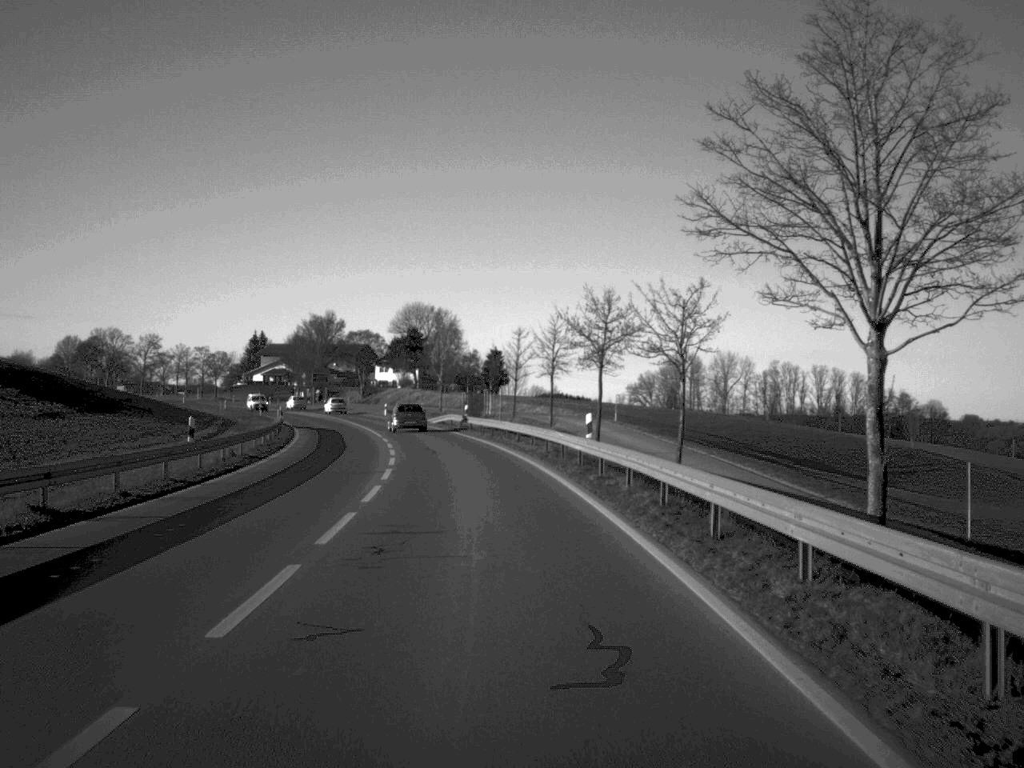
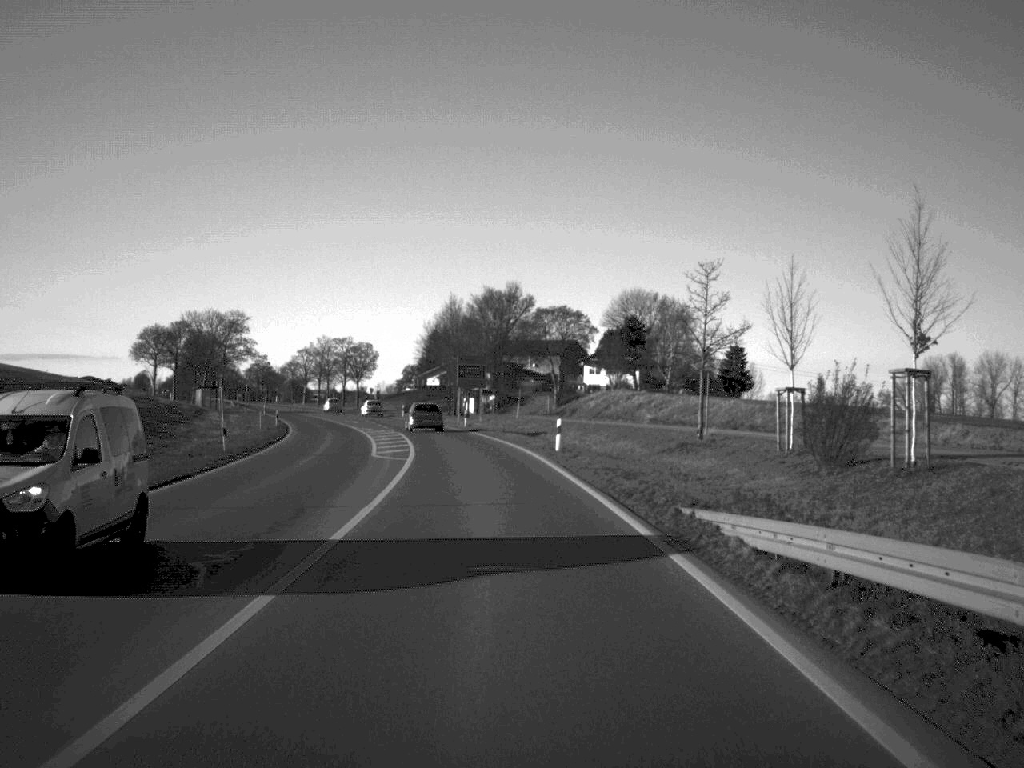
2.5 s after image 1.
(-5.5, +63.5) m; -10°
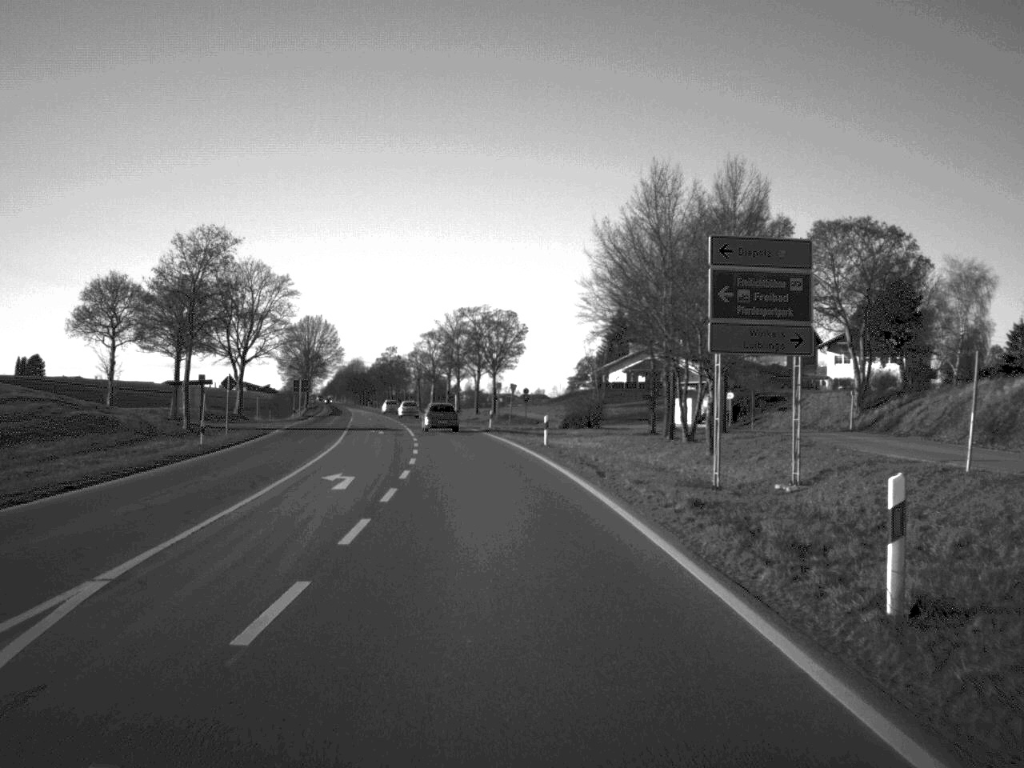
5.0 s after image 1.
(-4.7, +63.8) m; -8°
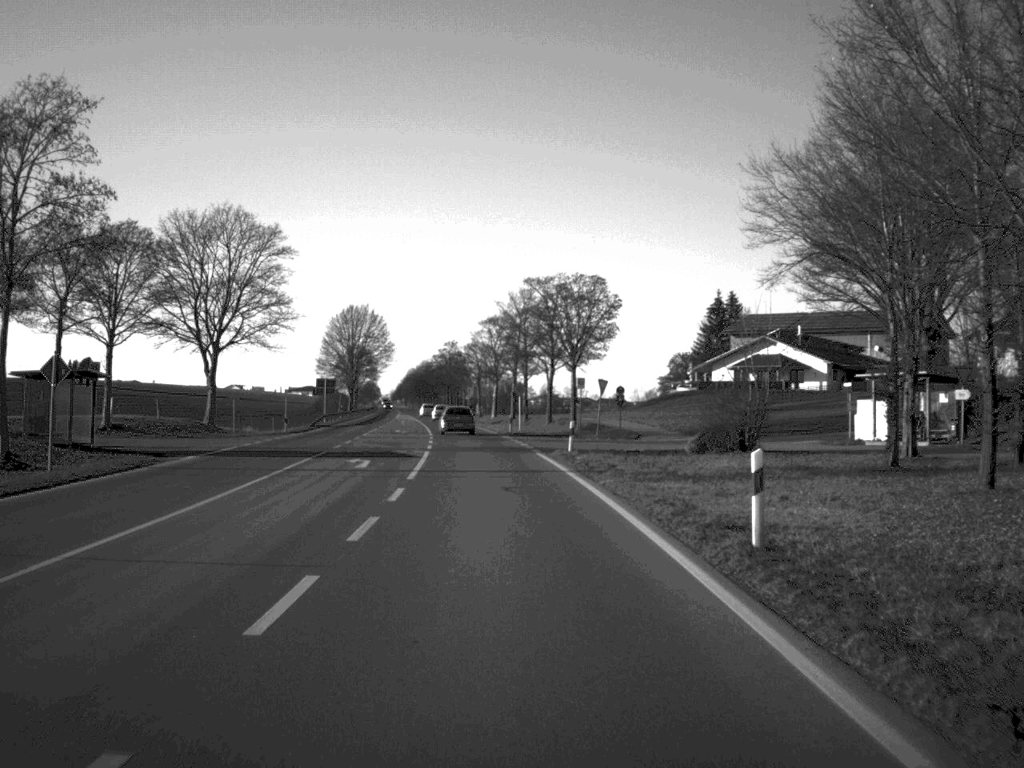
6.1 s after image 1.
(-0.9, +29.7) m; -3°
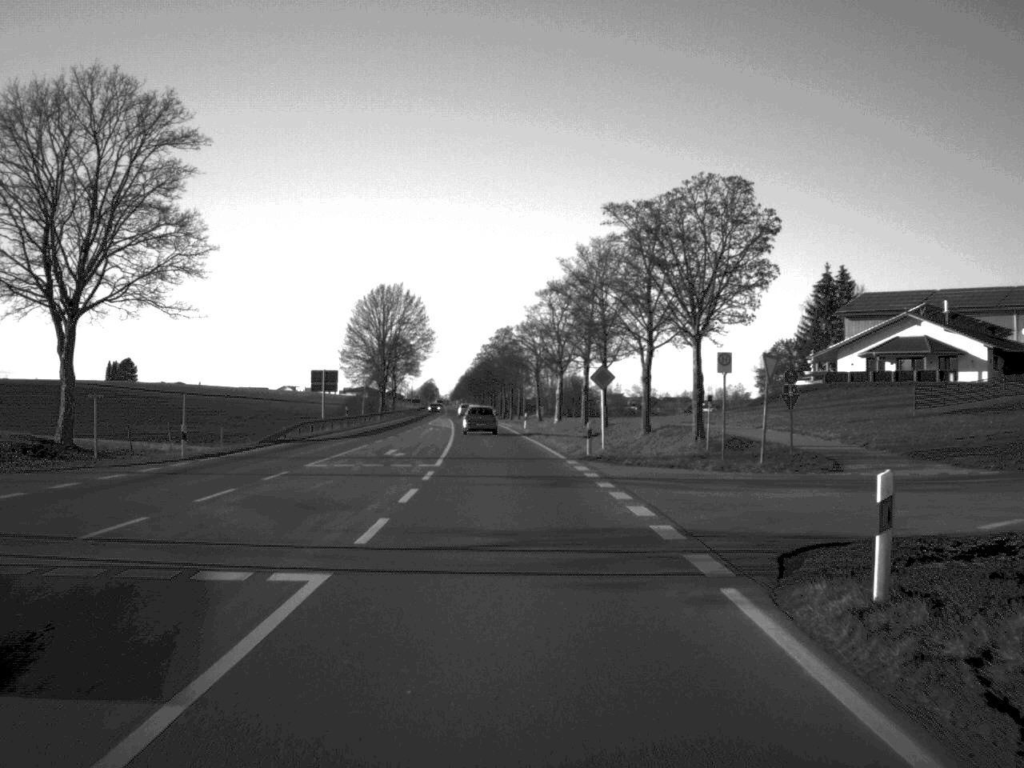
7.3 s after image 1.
(-0.8, +30.3) m; -3°
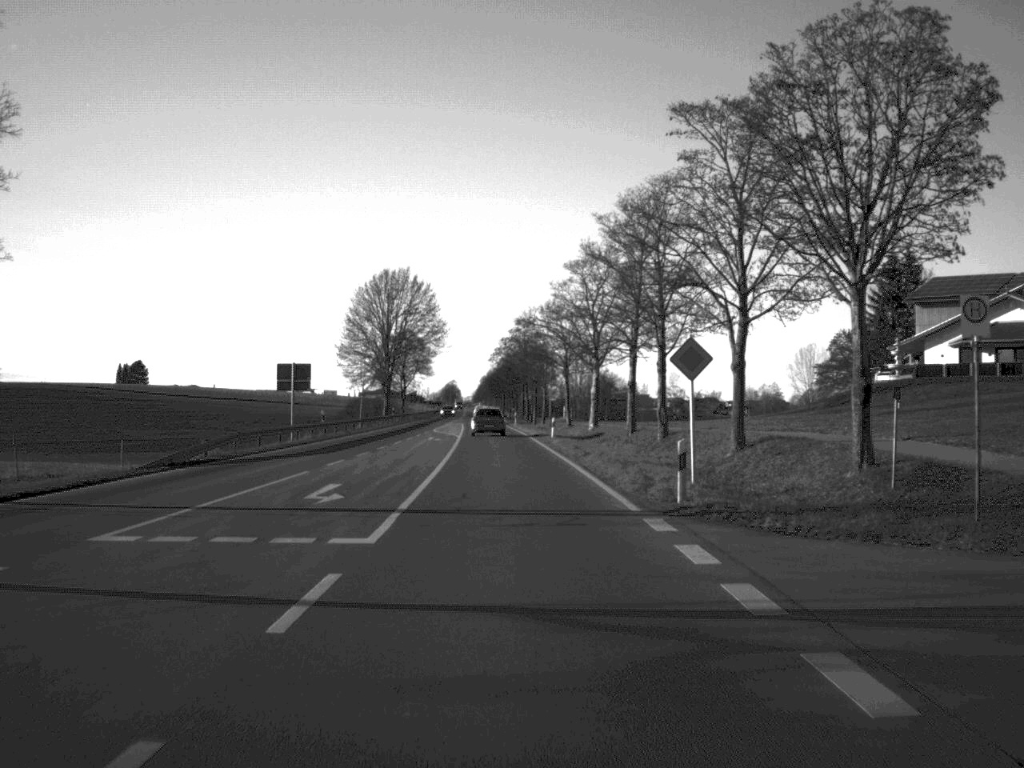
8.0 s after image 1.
(-0.2, +17.6) m; -1°
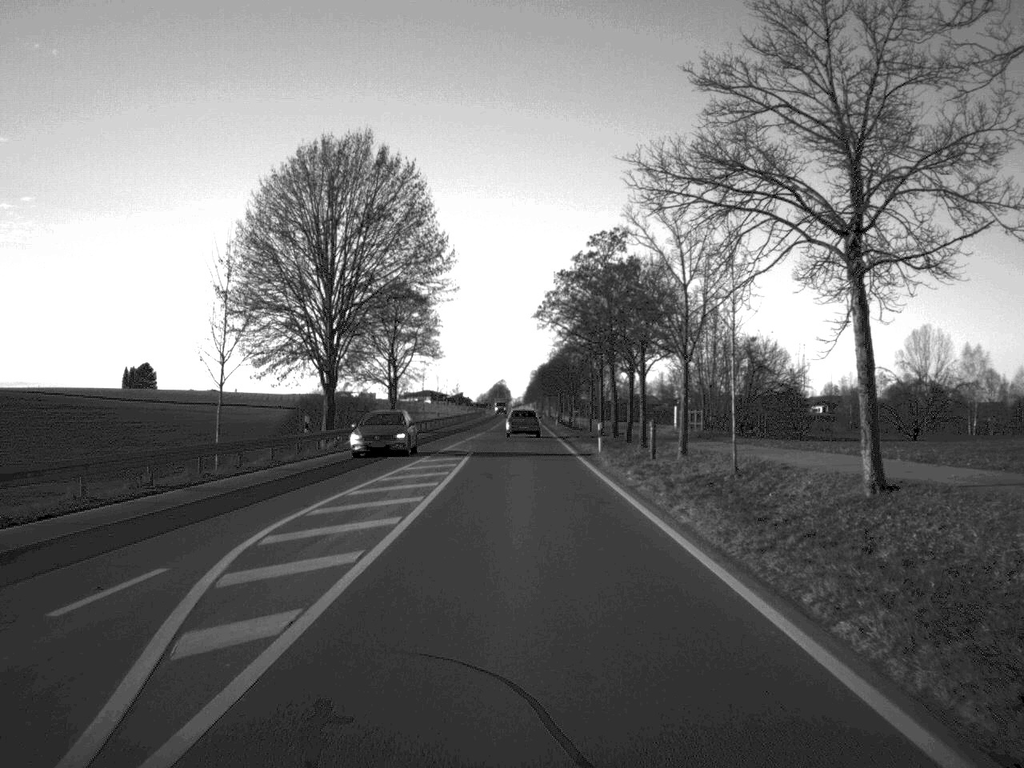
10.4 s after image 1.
(-1.6, +60.2) m; -2°
